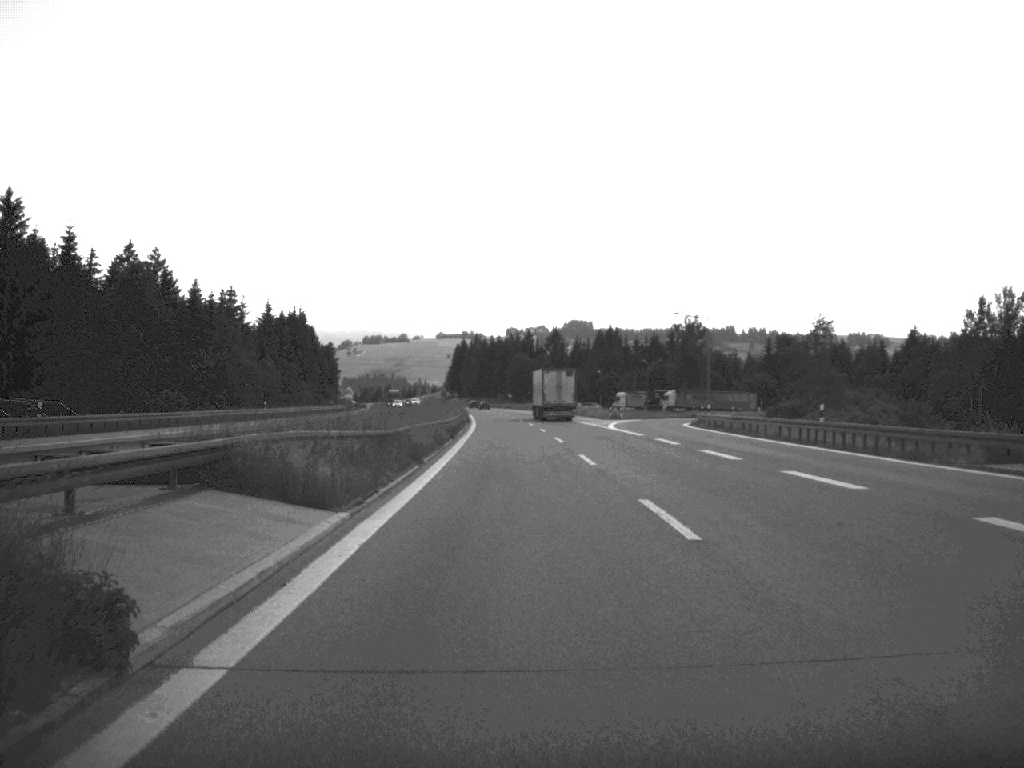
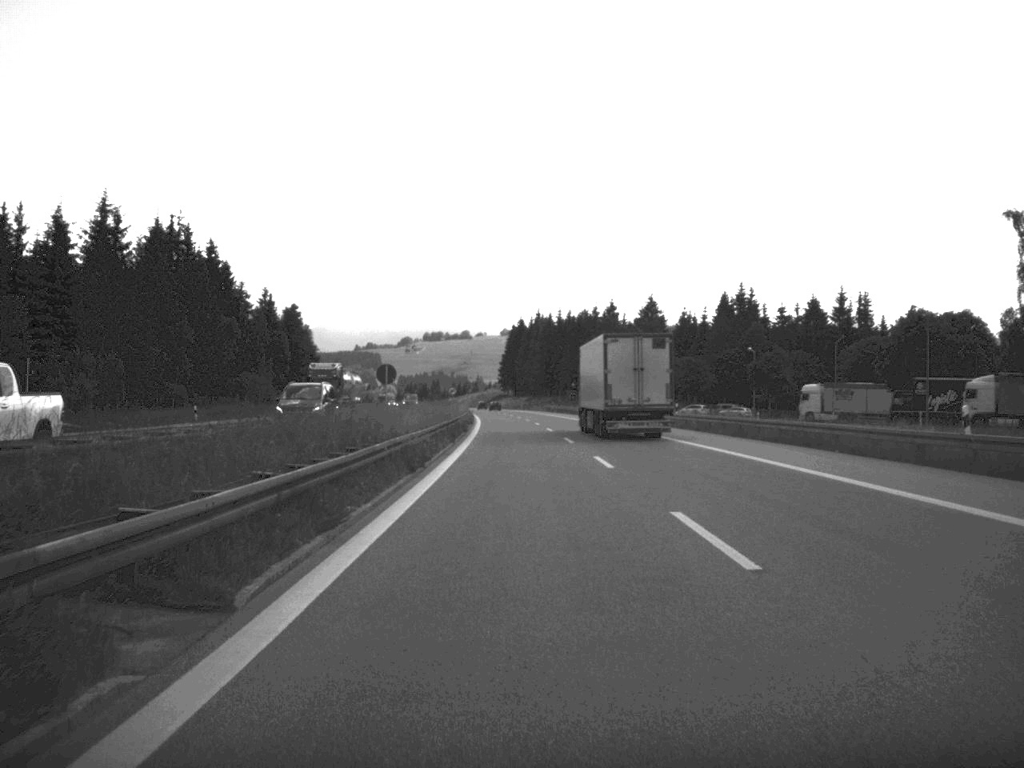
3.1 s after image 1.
(-3.7, +122.9) m; -3°
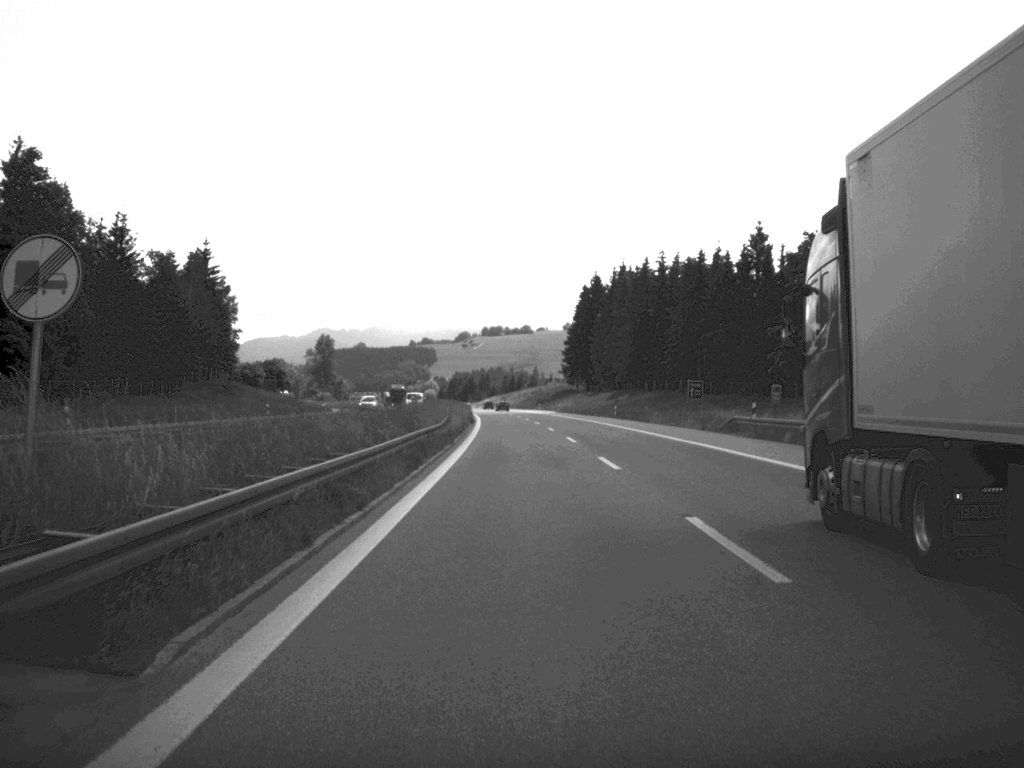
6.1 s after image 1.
(-3.3, +121.1) m; -3°
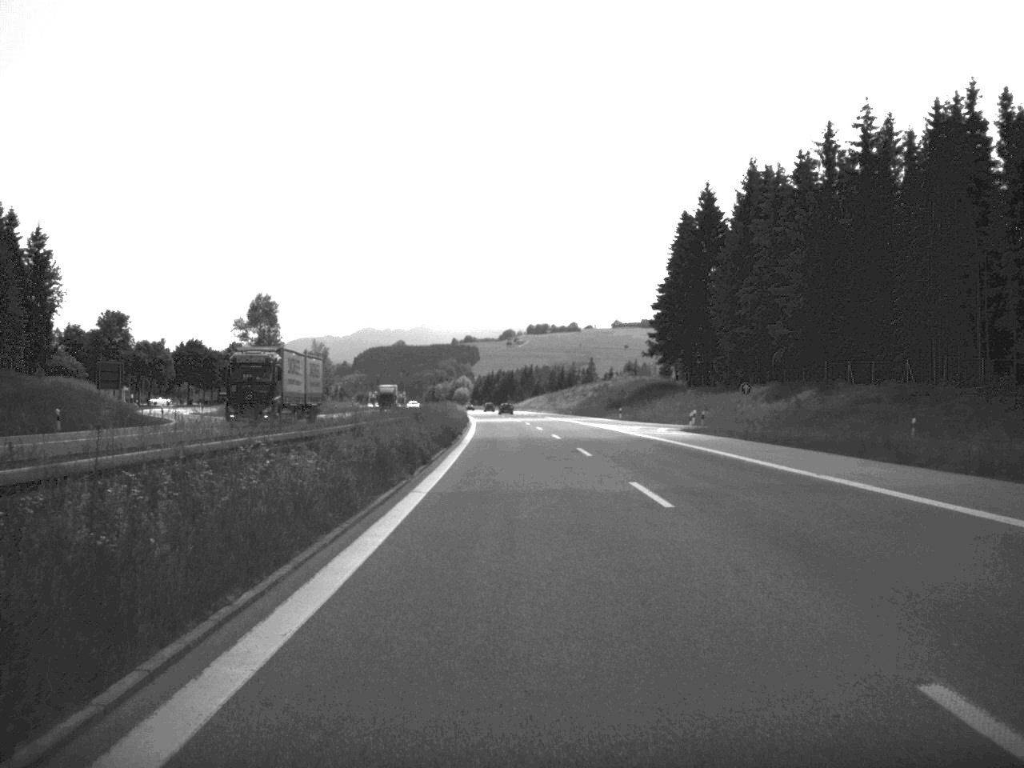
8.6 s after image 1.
(-2.1, +97.1) m; -2°
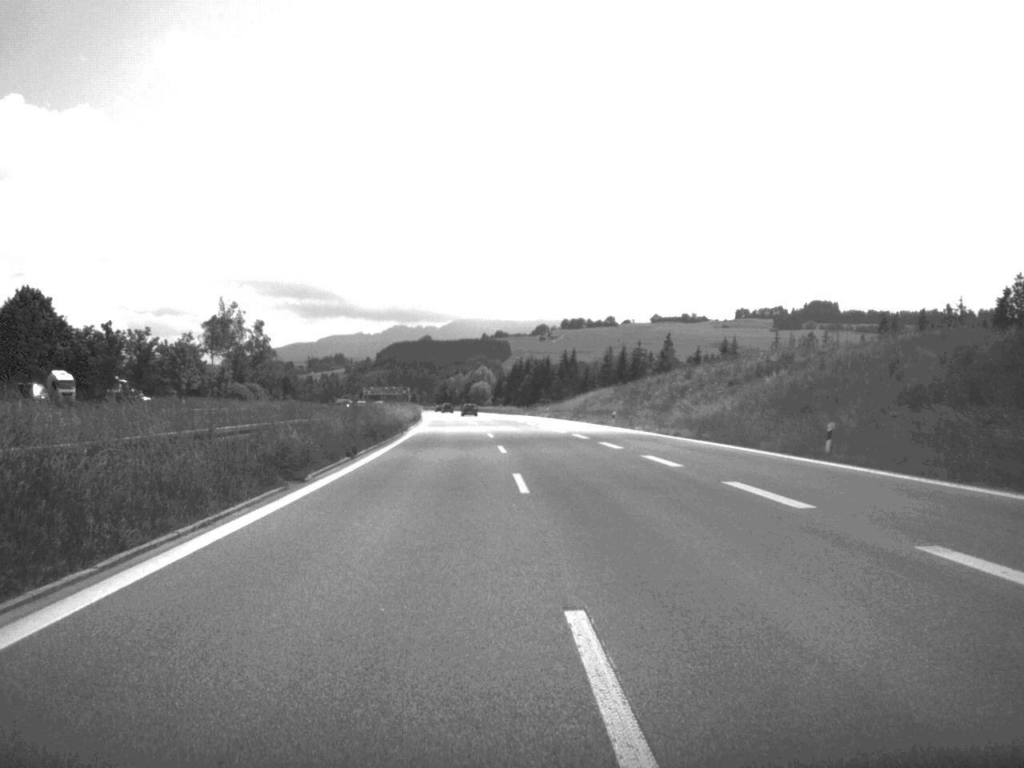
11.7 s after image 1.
(-2.1, +120.6) m; -2°
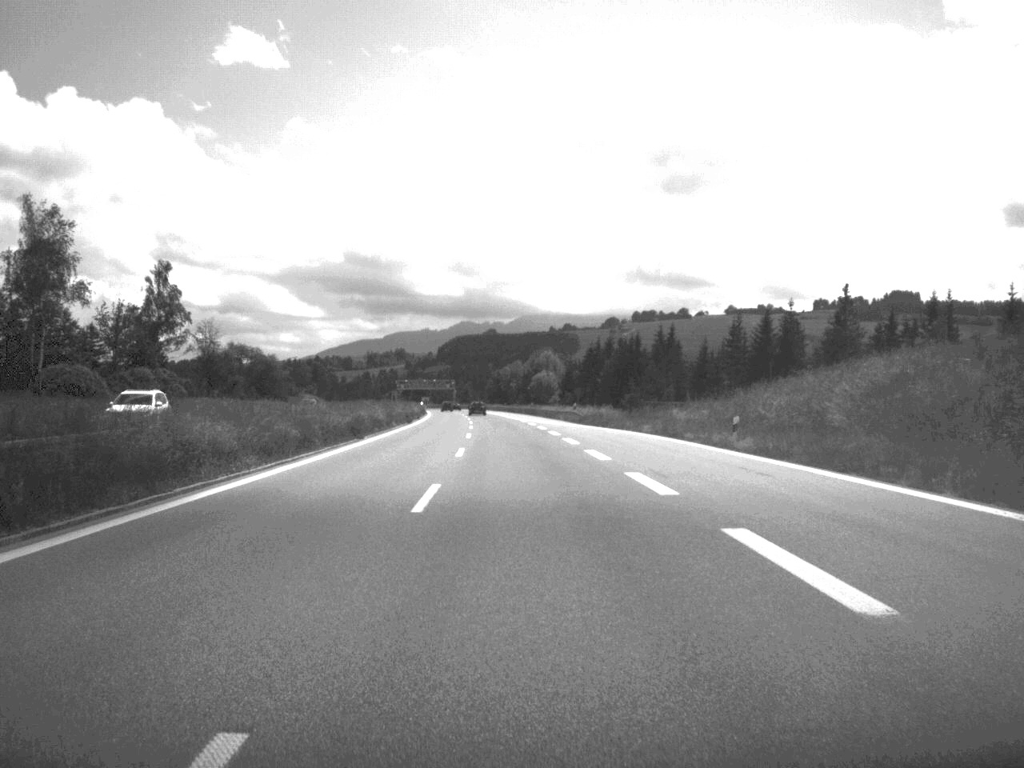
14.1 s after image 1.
(-2.4, +91.9) m; -3°
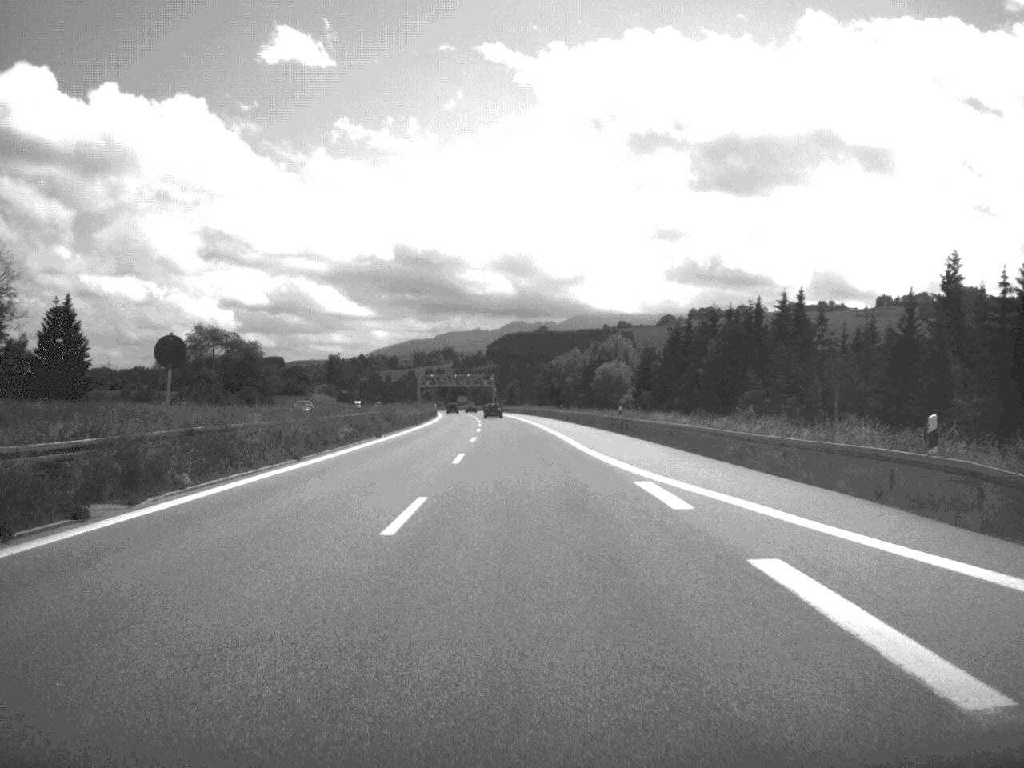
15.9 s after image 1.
(-1.6, +73.3) m; -2°
